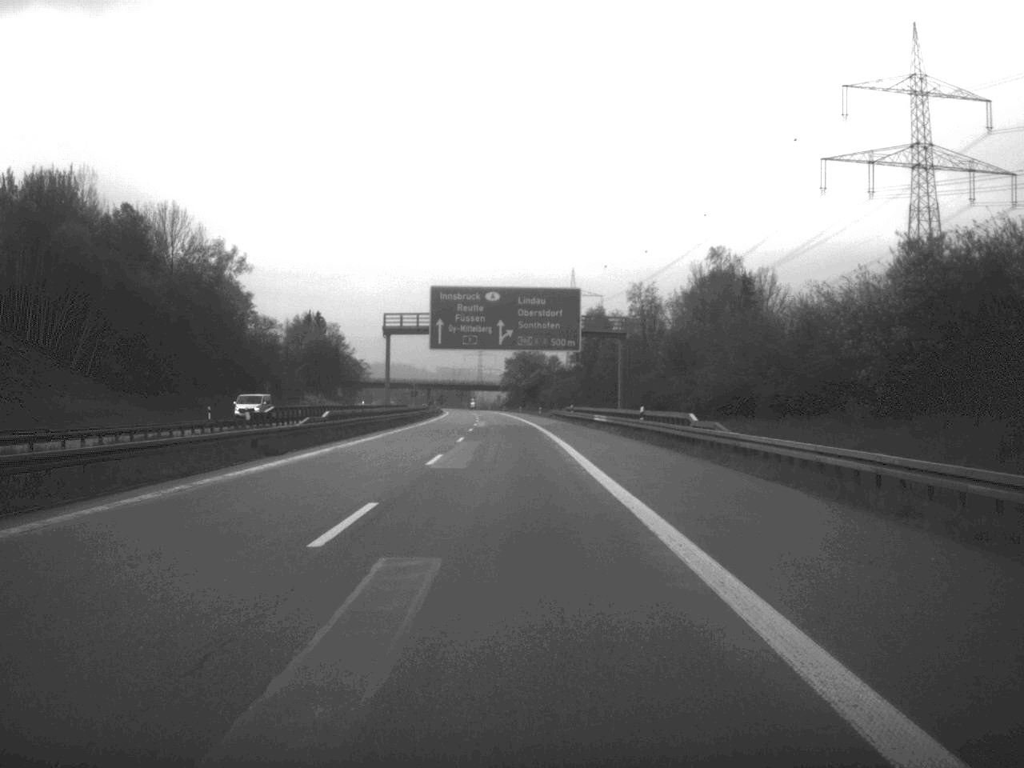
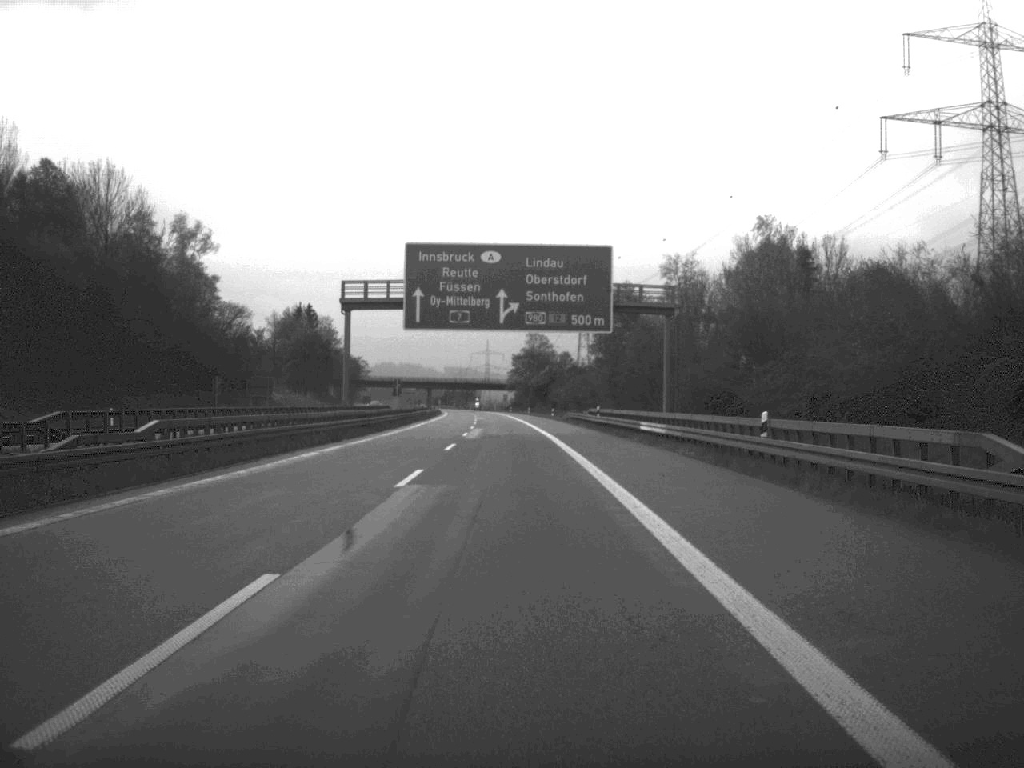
(-0.1, +25.9) m; 0°
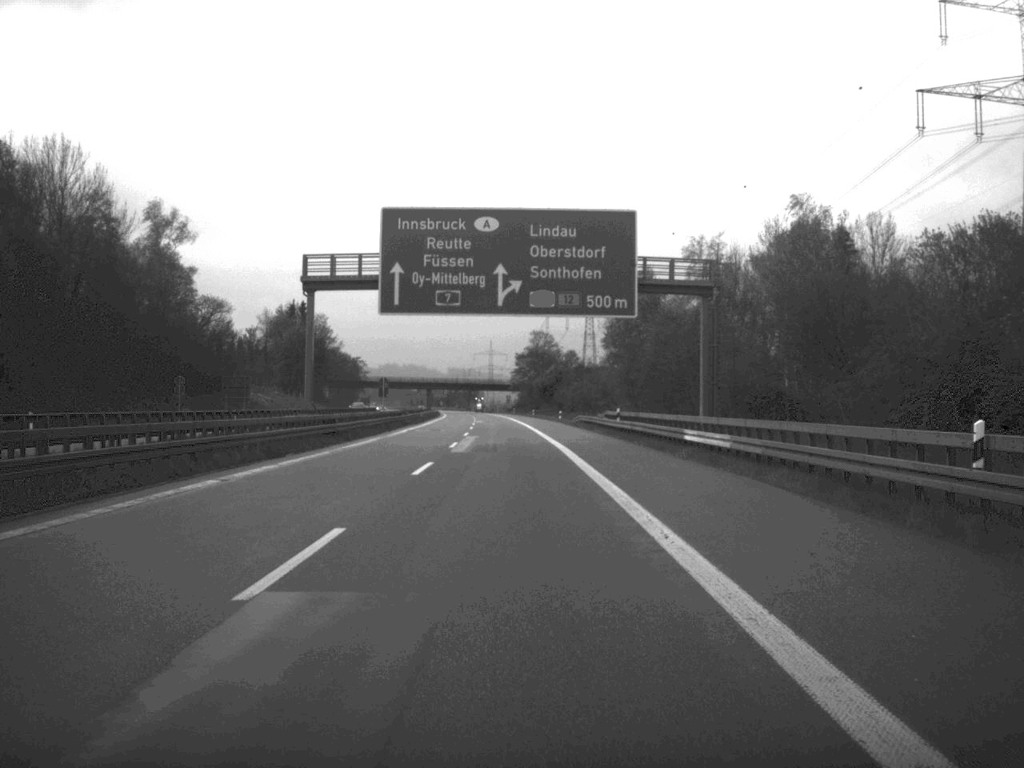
(0.0, +13.2) m; 0°
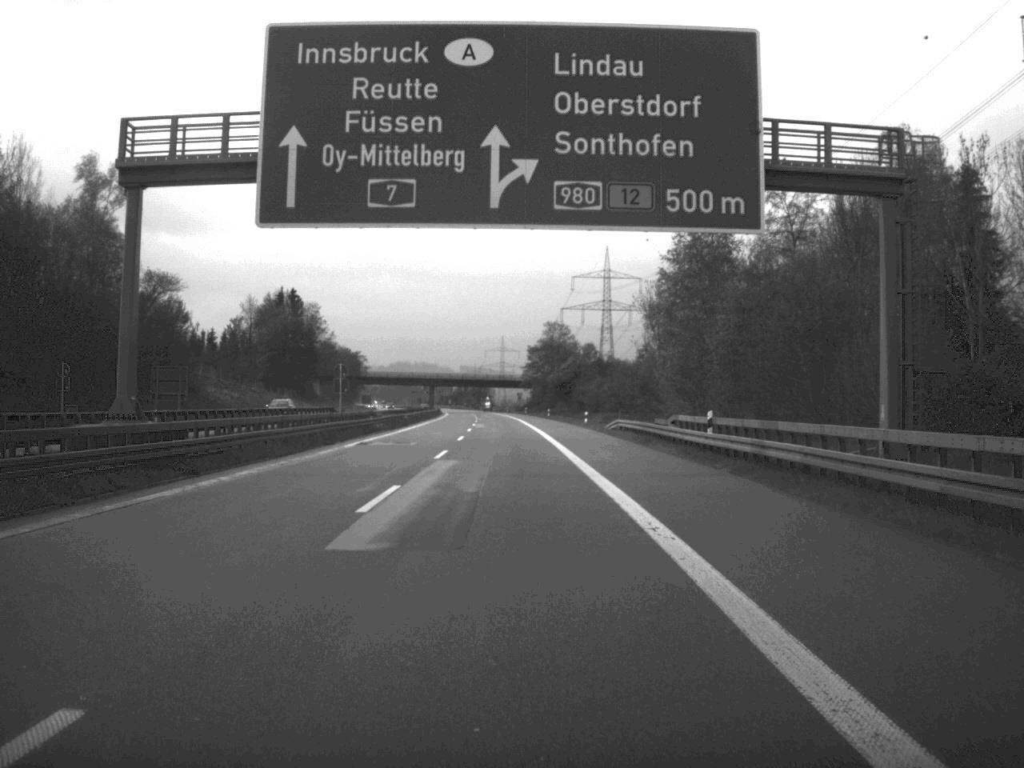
(-0.1, +27.5) m; -1°
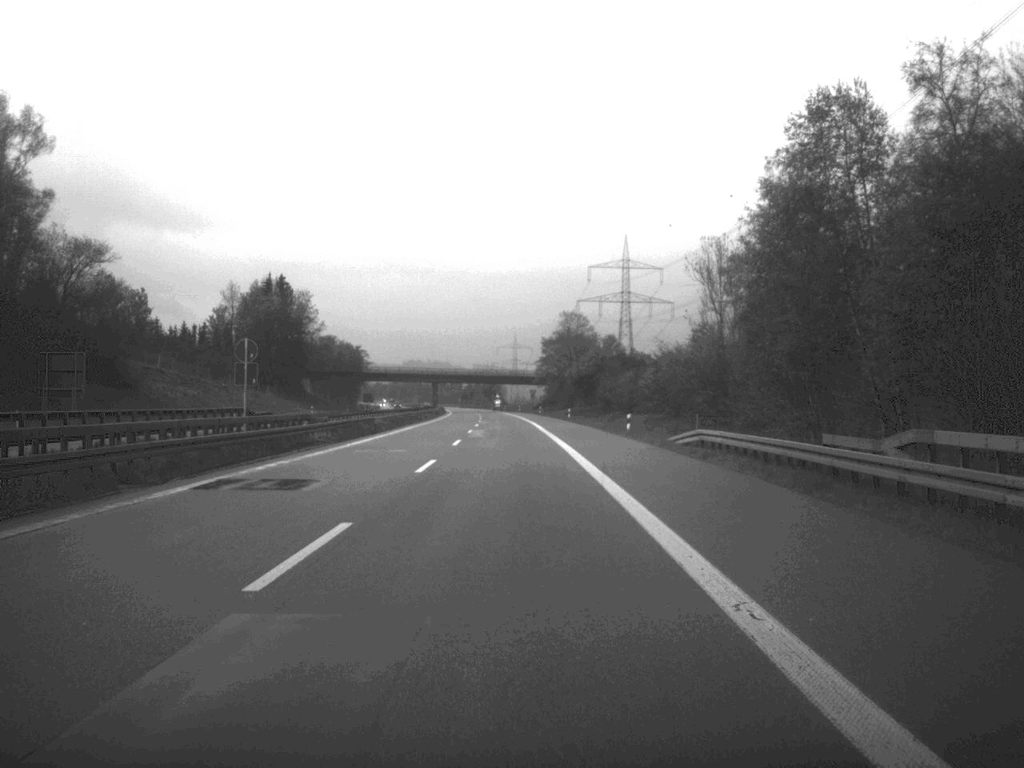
(-0.2, +25.6) m; -1°
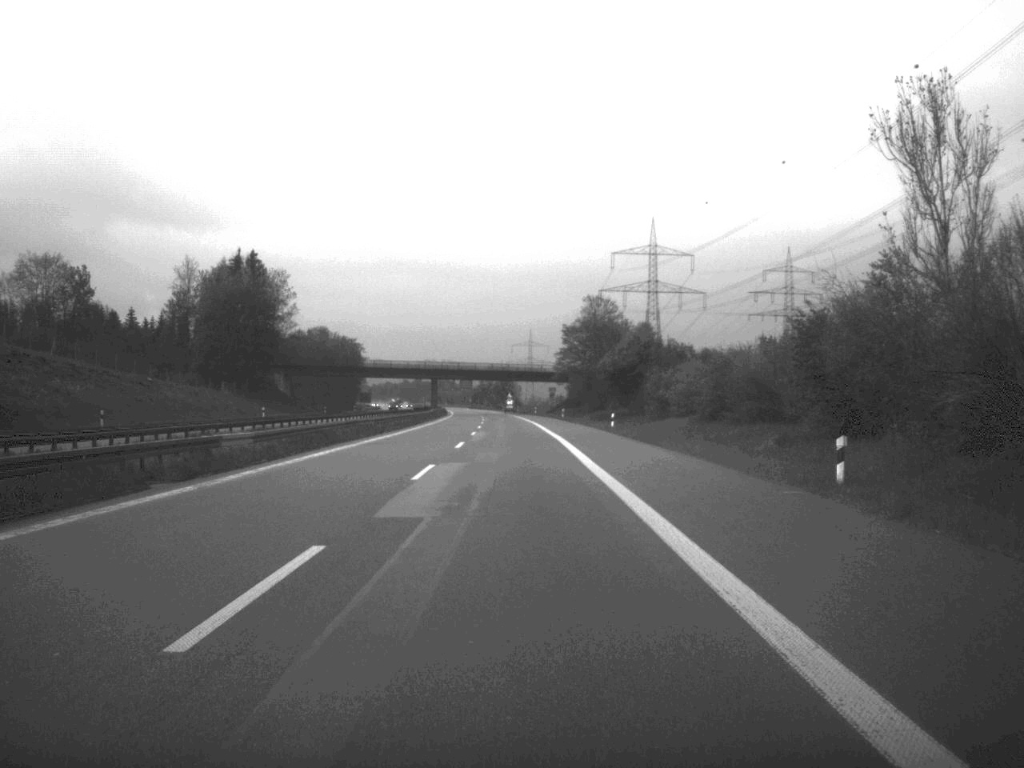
(-0.3, +38.0) m; -1°
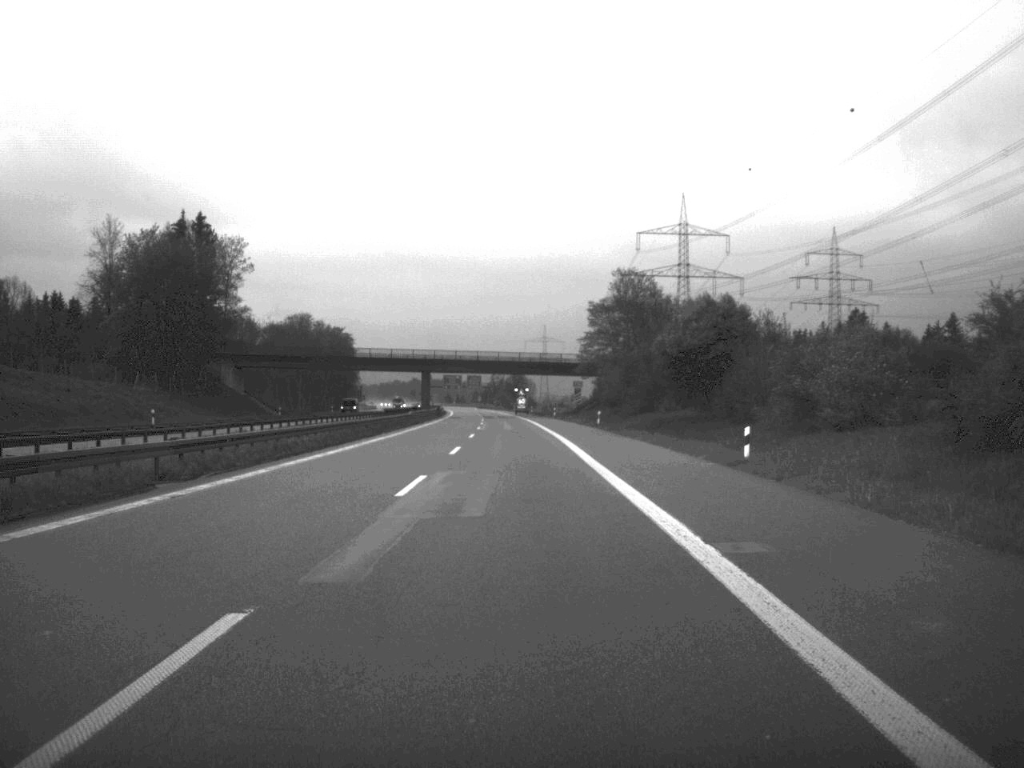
(-0.2, +40.1) m; -1°
